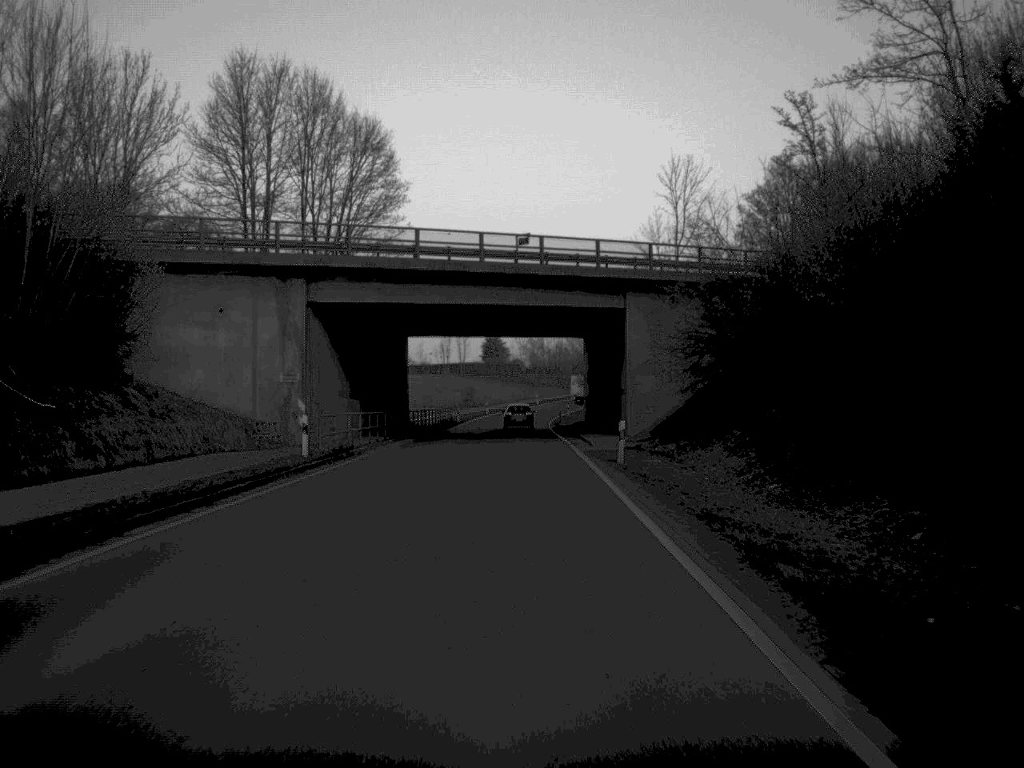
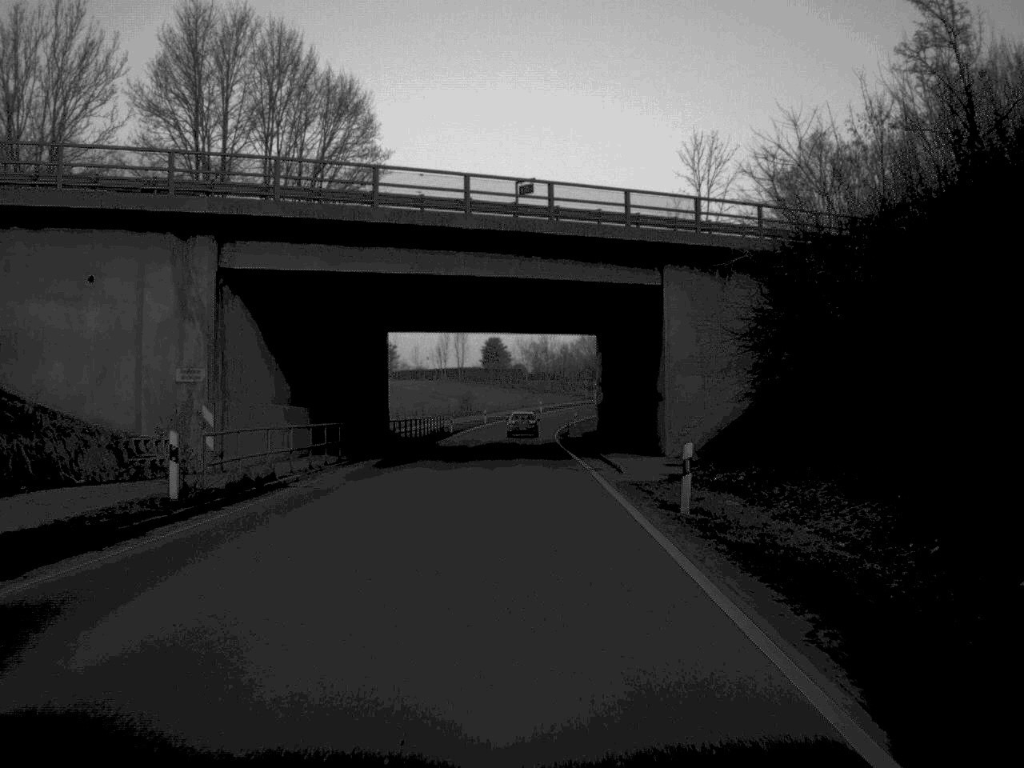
(0.0, +12.1) m; 0°
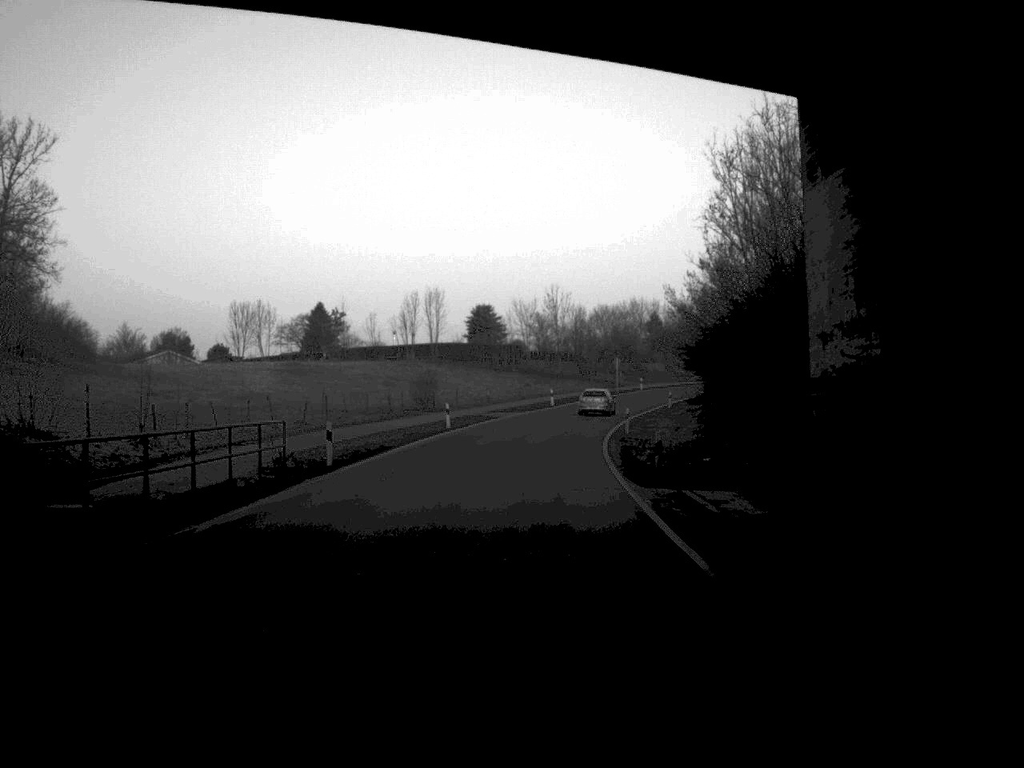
(-0.1, +52.1) m; 0°
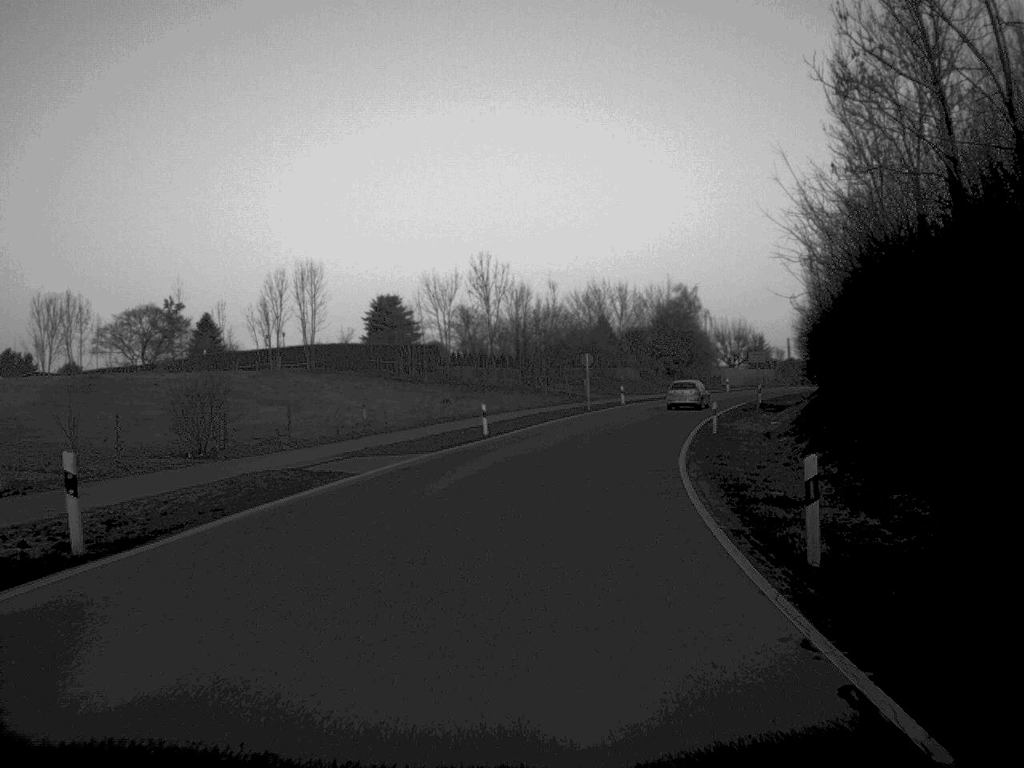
(+0.7, +40.2) m; +3°
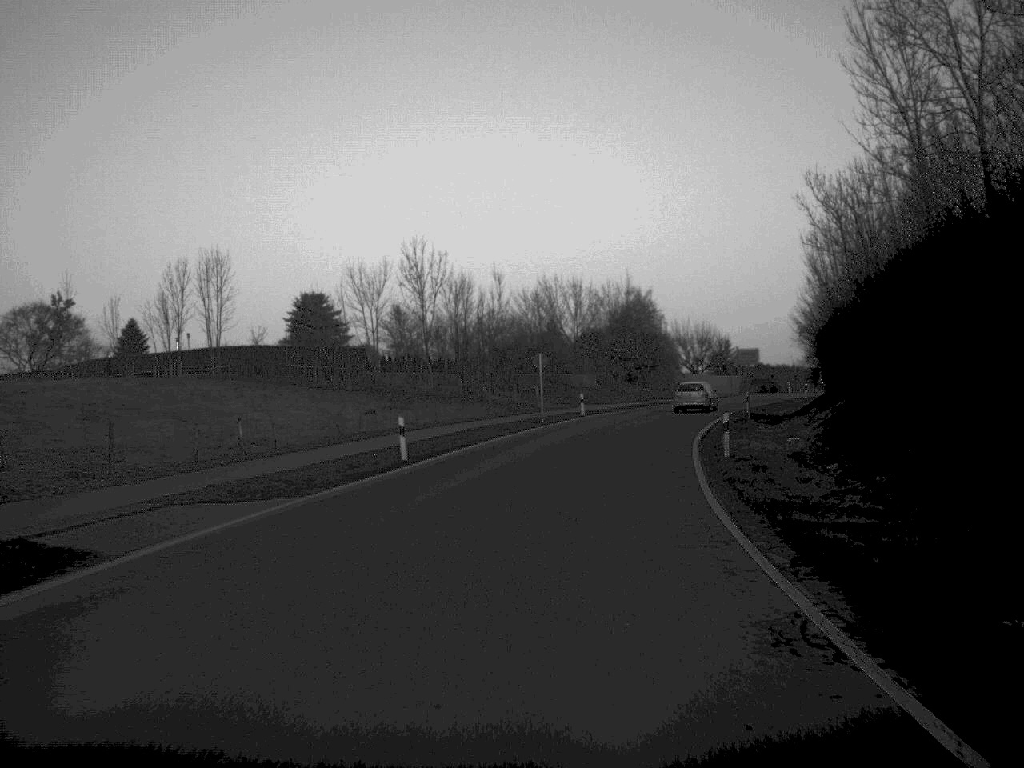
(+0.3, +12.3) m; +2°
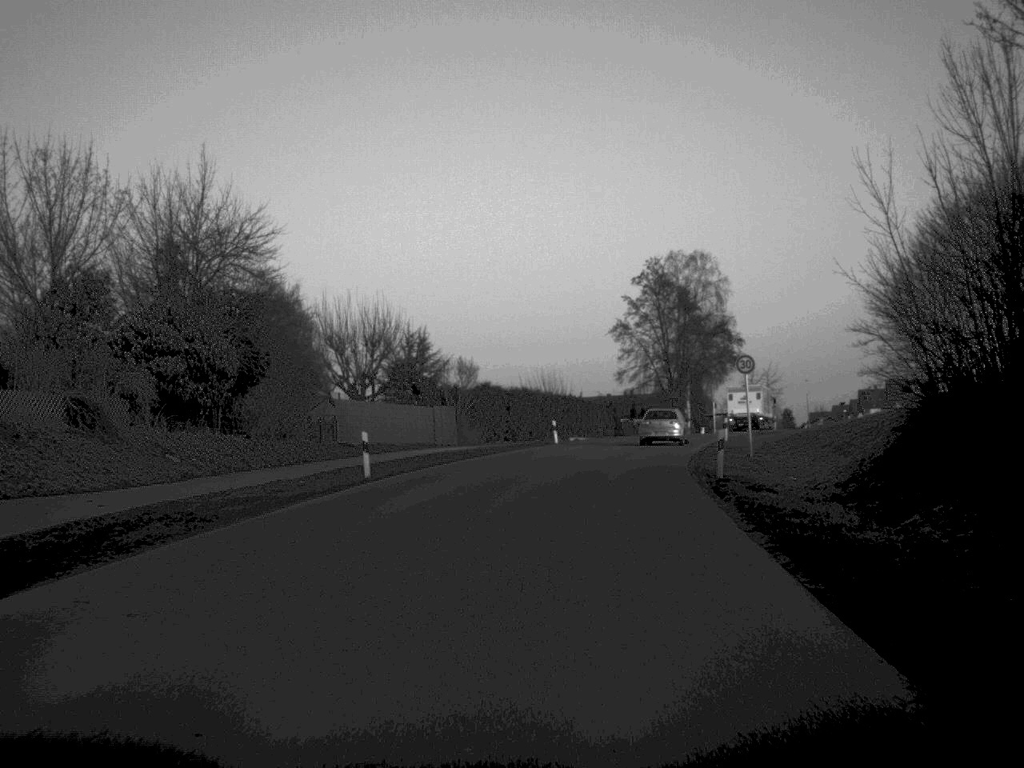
(+7.9, +61.2) m; +15°
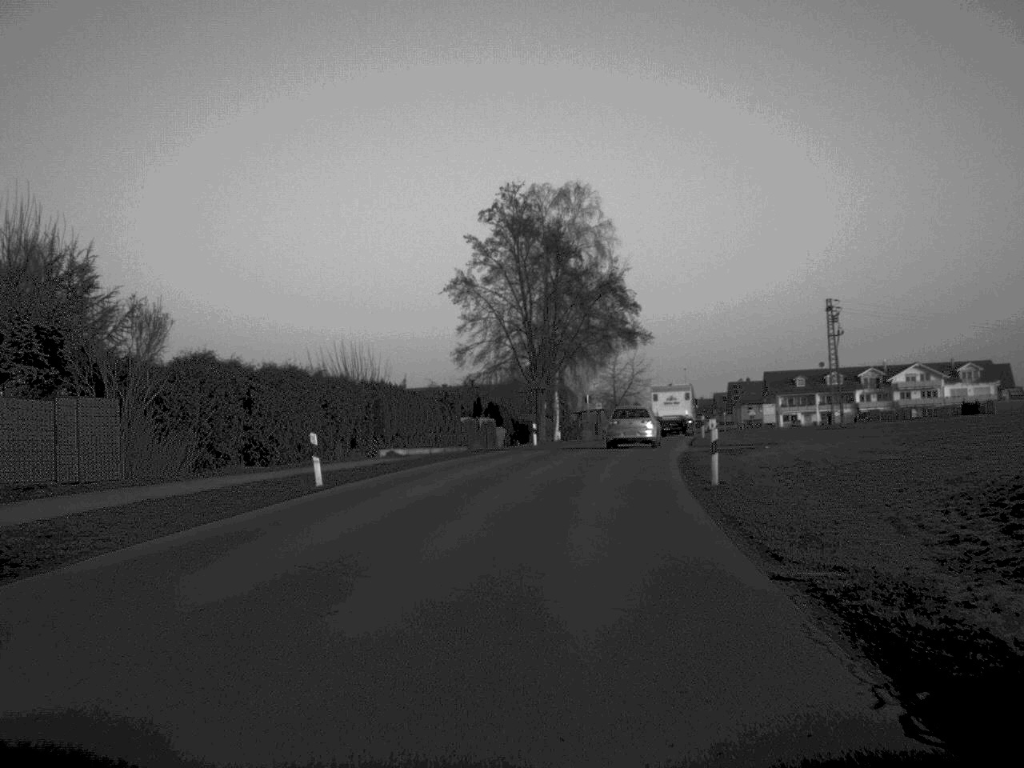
(+2.1, +32.0) m; +7°
